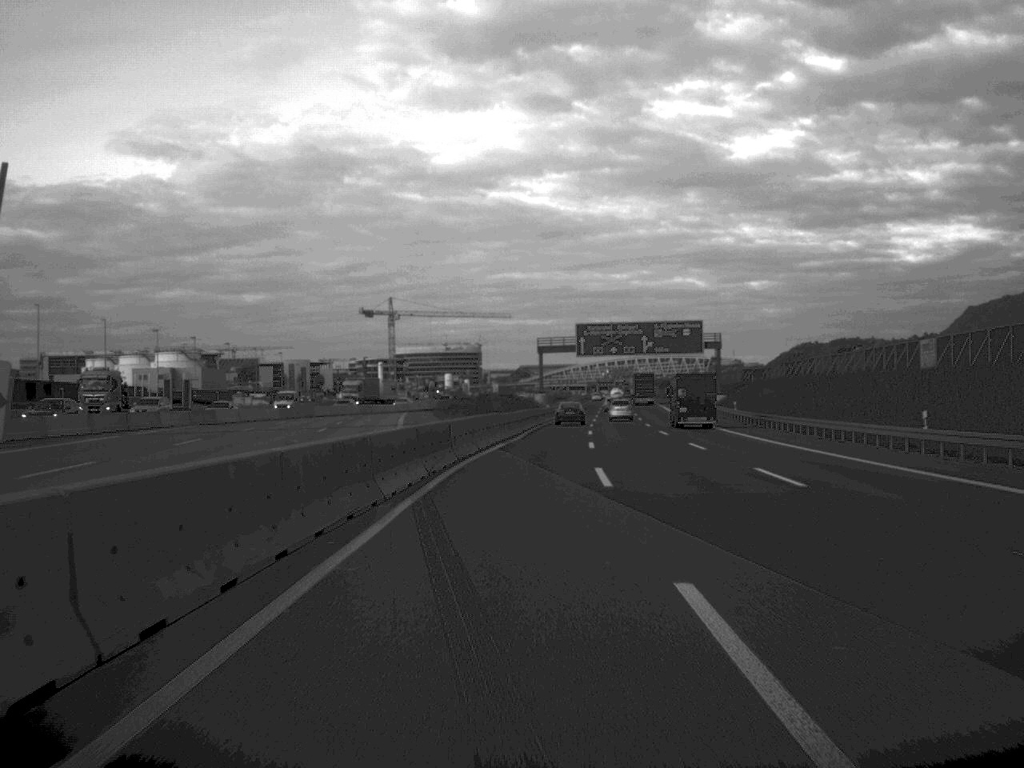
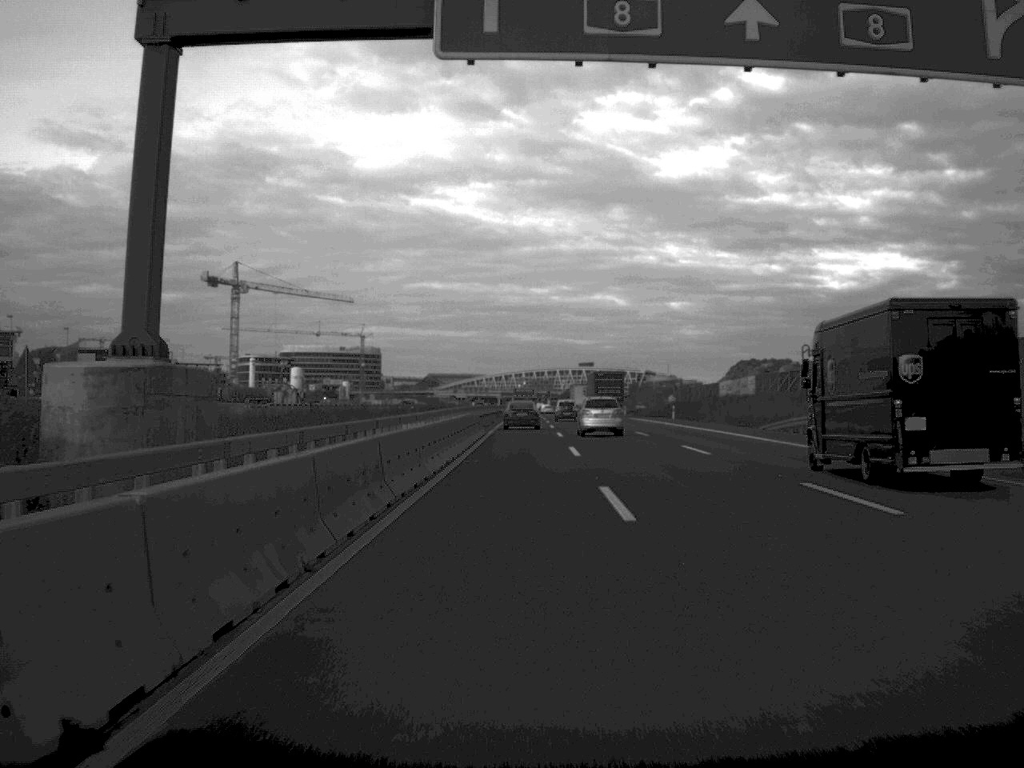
(+6.1, +130.7) m; +4°
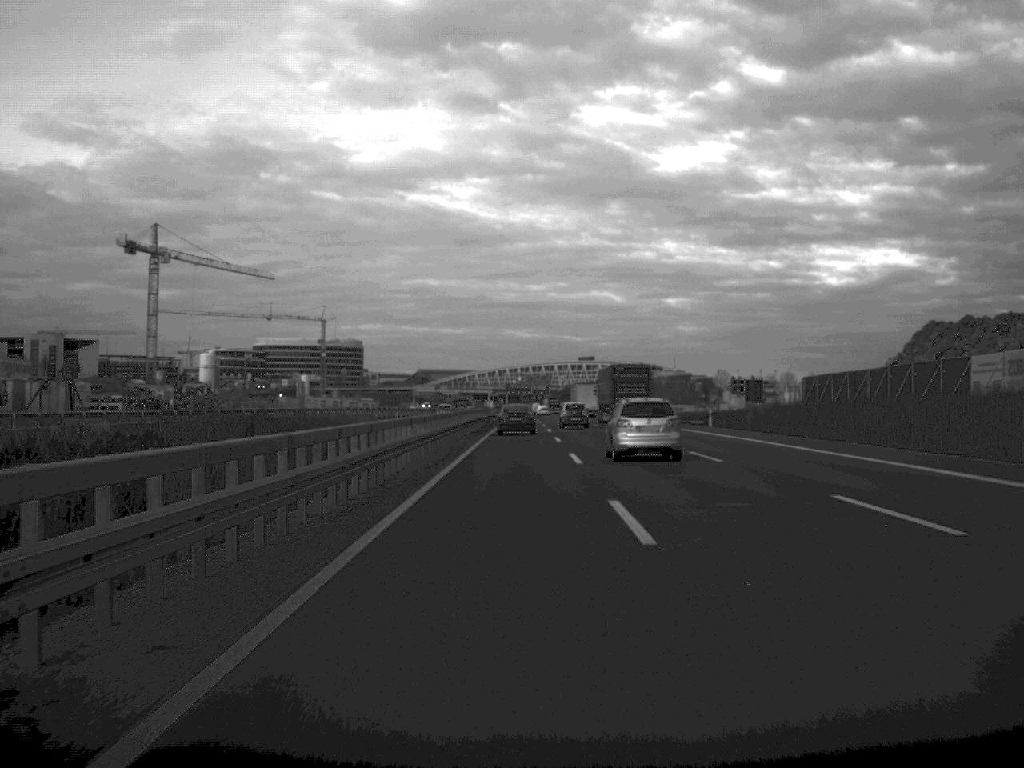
(+0.2, +72.6) m; 0°
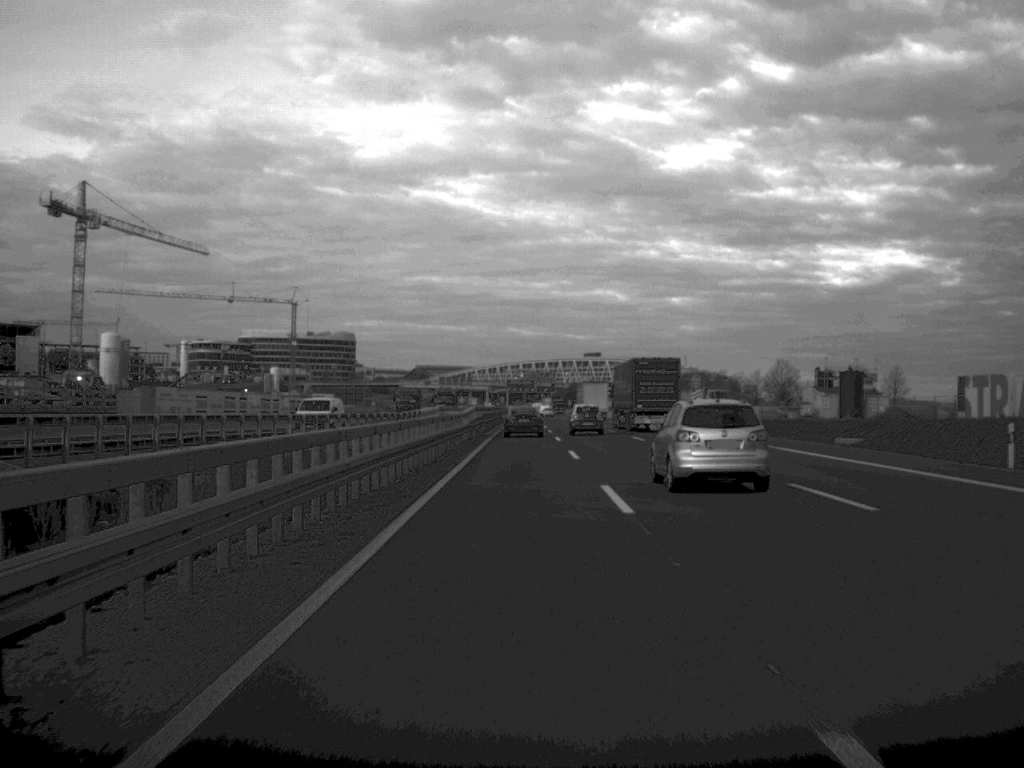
(-0.1, +48.7) m; 0°
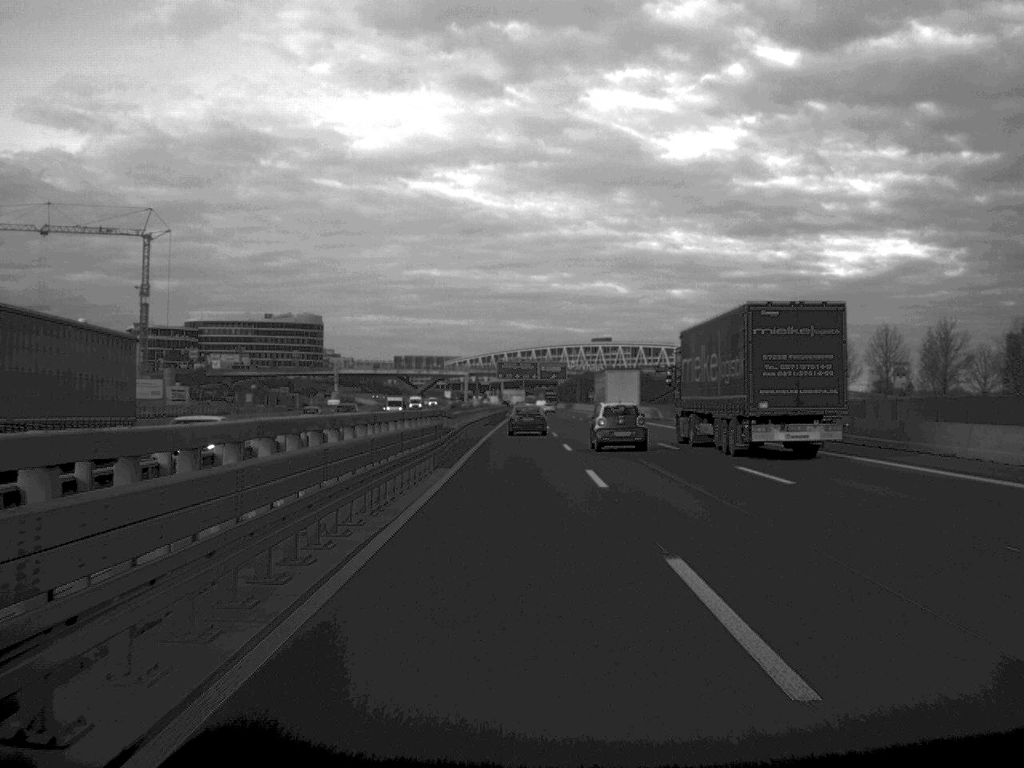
(+0.1, +117.7) m; 0°
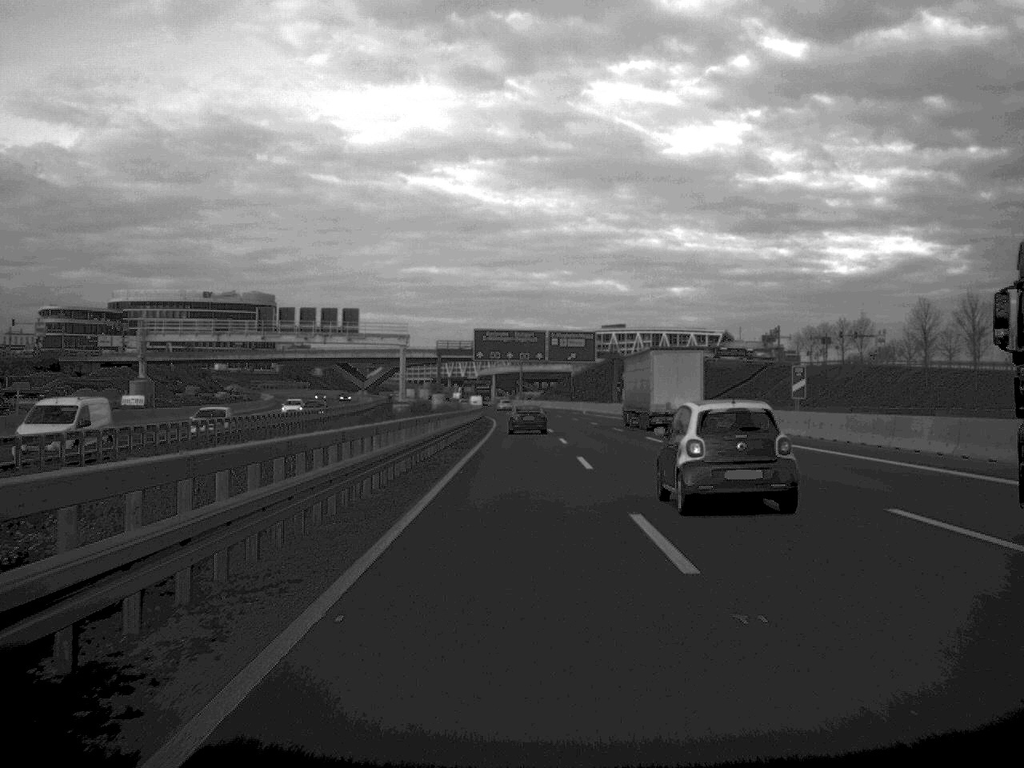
(-0.1, +117.6) m; 0°
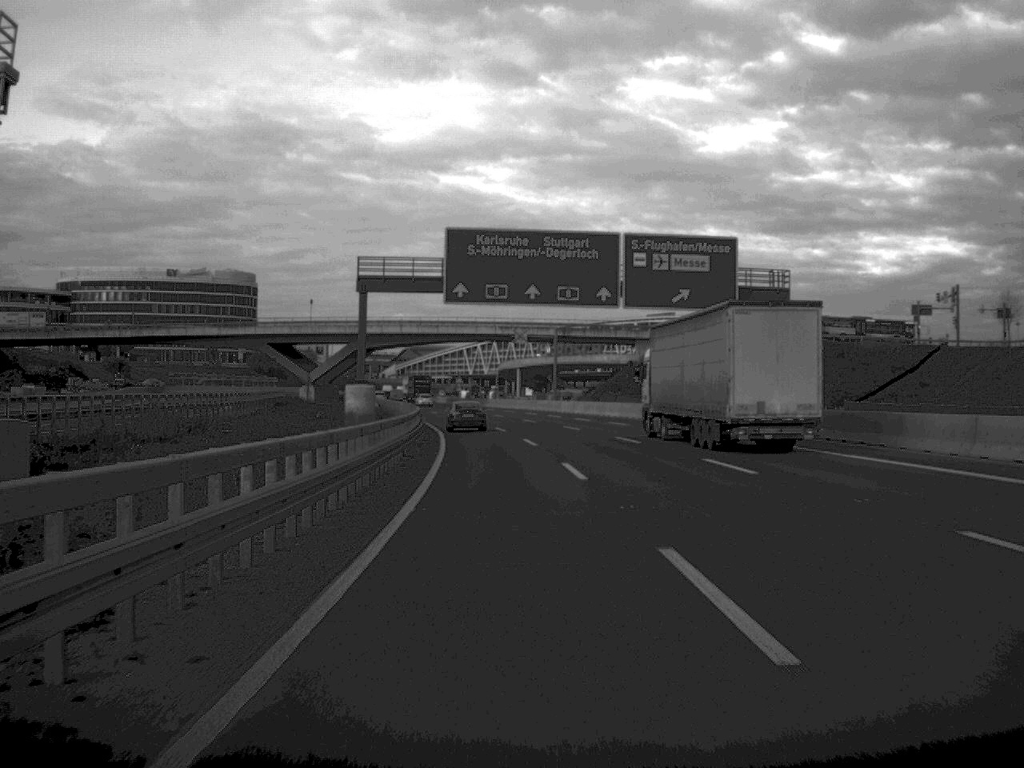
(-0.8, +92.1) m; -2°
